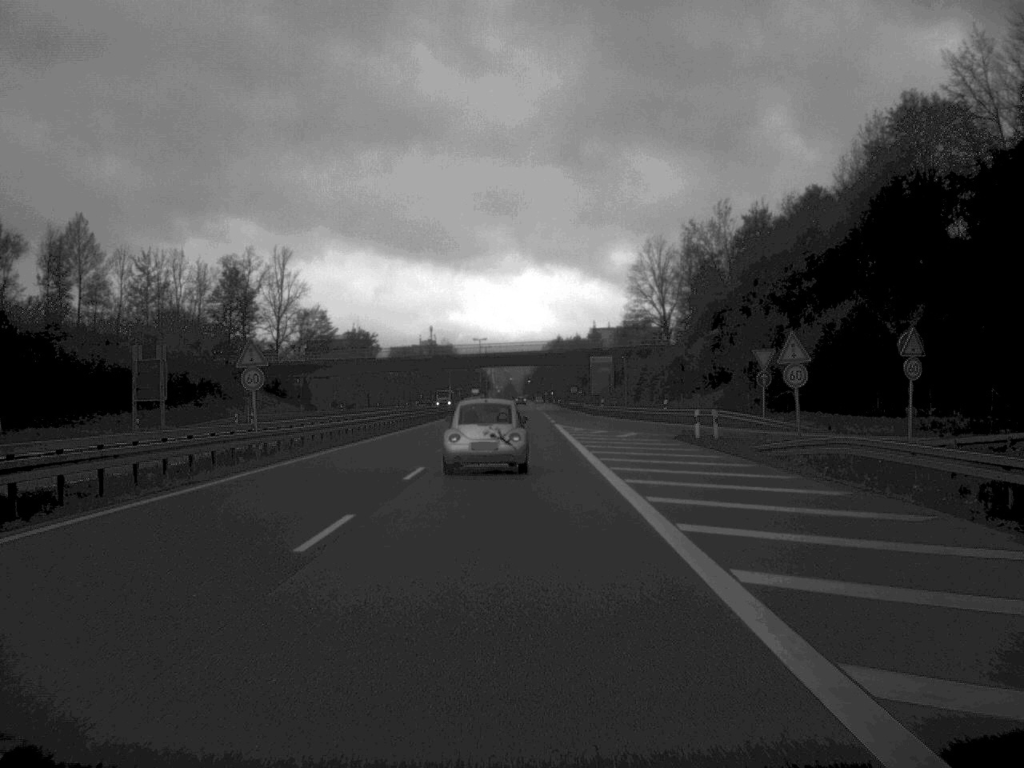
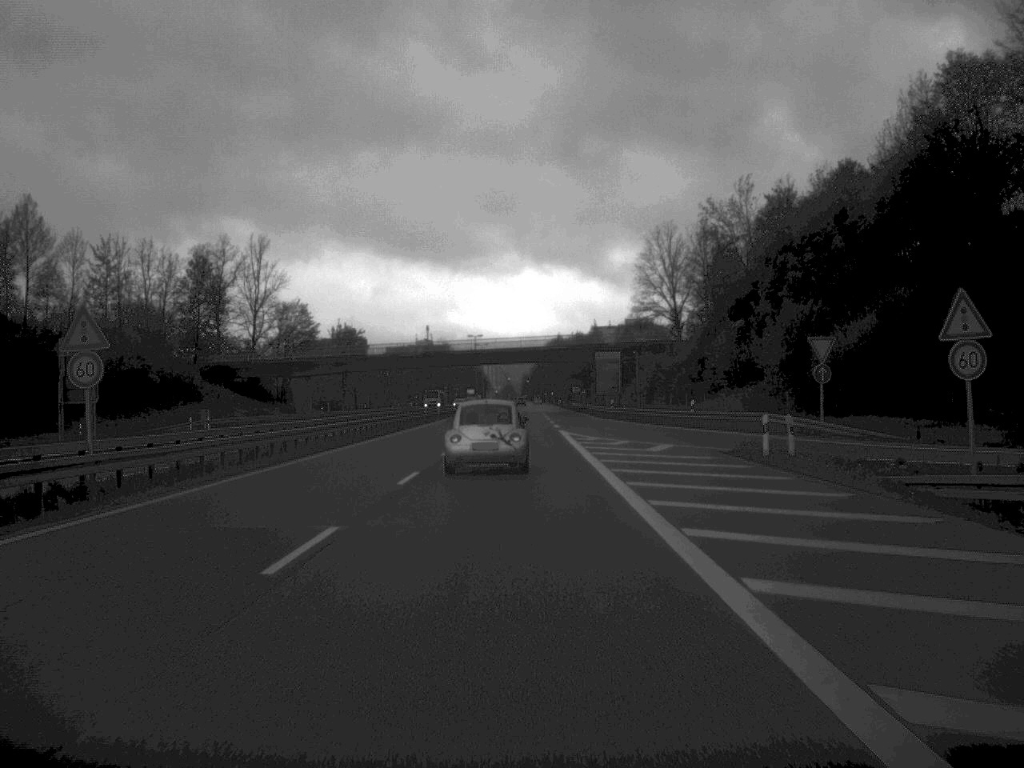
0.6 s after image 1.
(0.0, +12.8) m; 0°
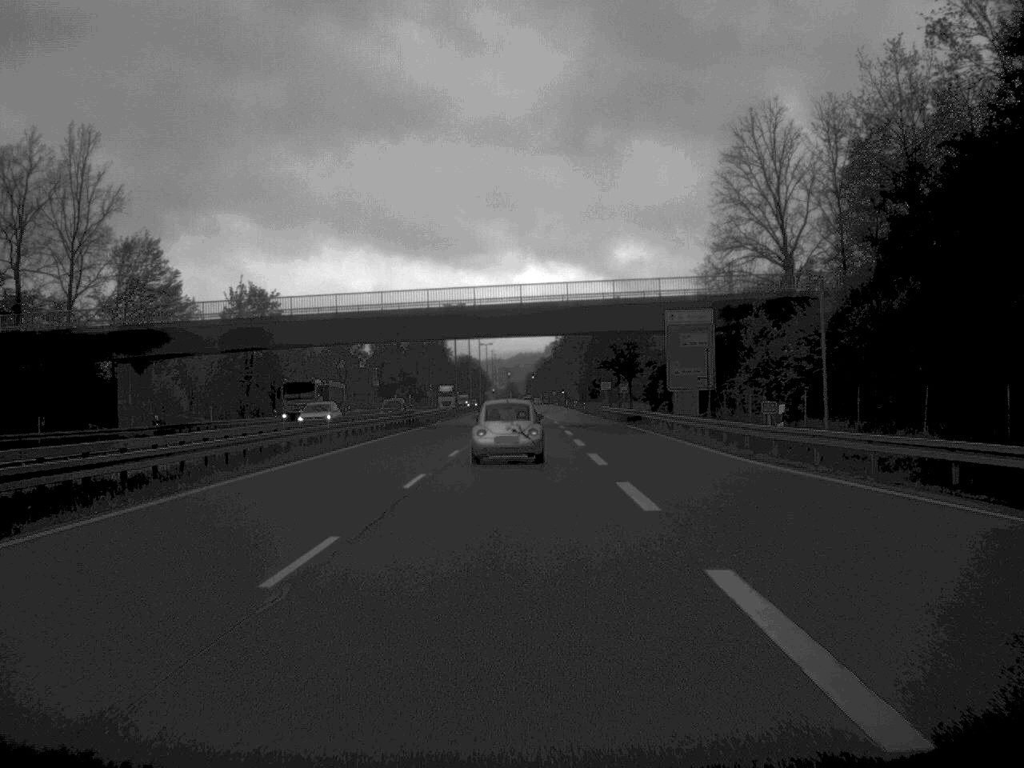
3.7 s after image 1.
(-0.2, +59.3) m; 0°
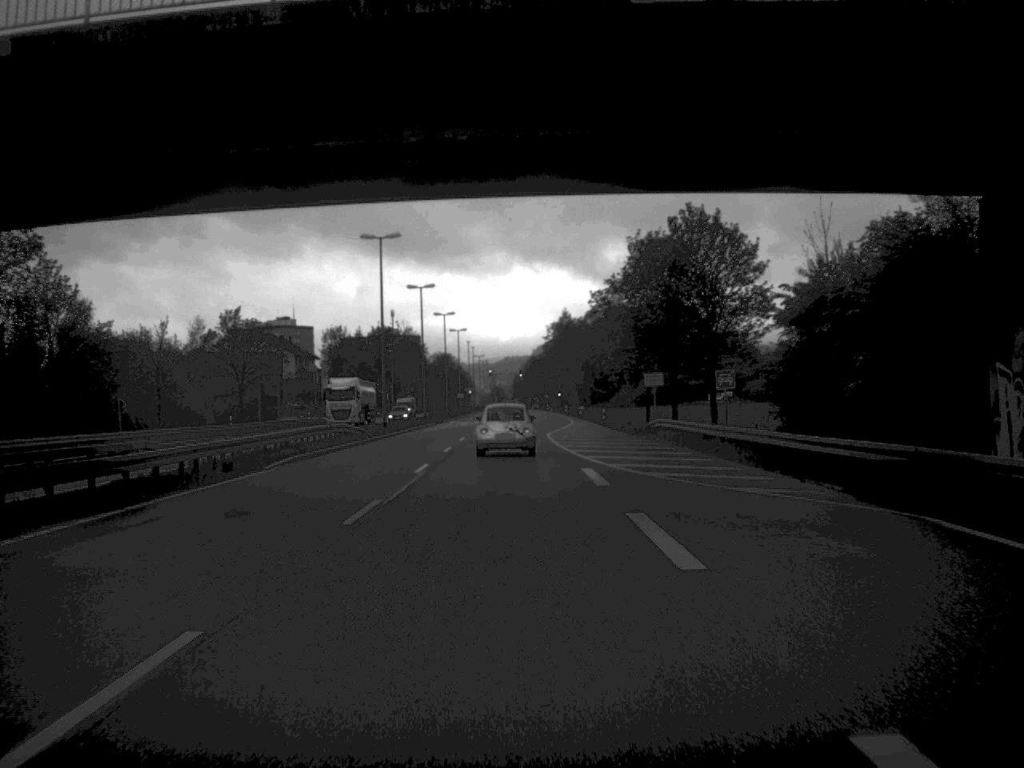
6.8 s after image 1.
(+0.1, +52.5) m; 0°
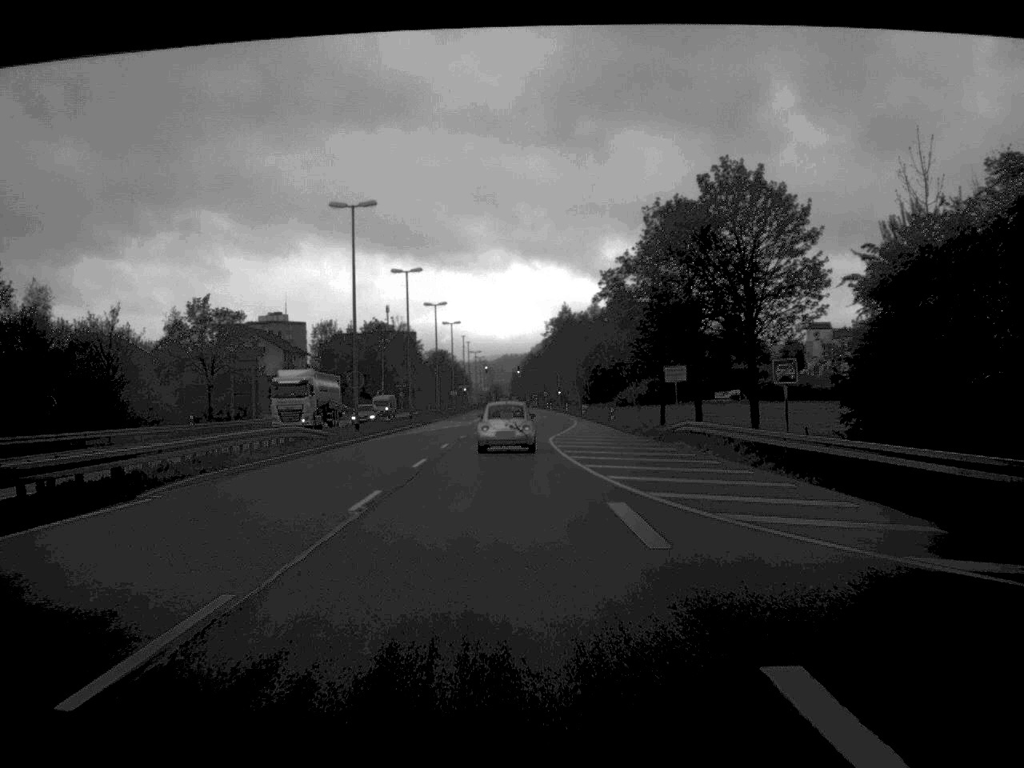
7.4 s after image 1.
(0.0, +10.2) m; 0°
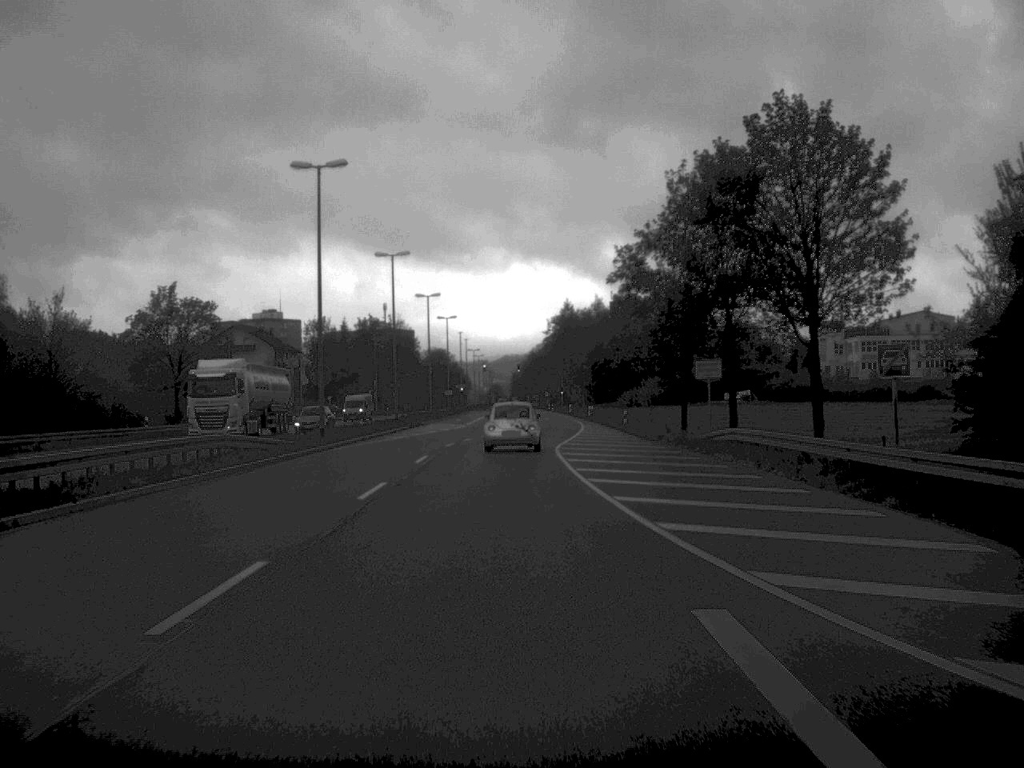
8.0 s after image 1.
(0.0, +9.7) m; 0°
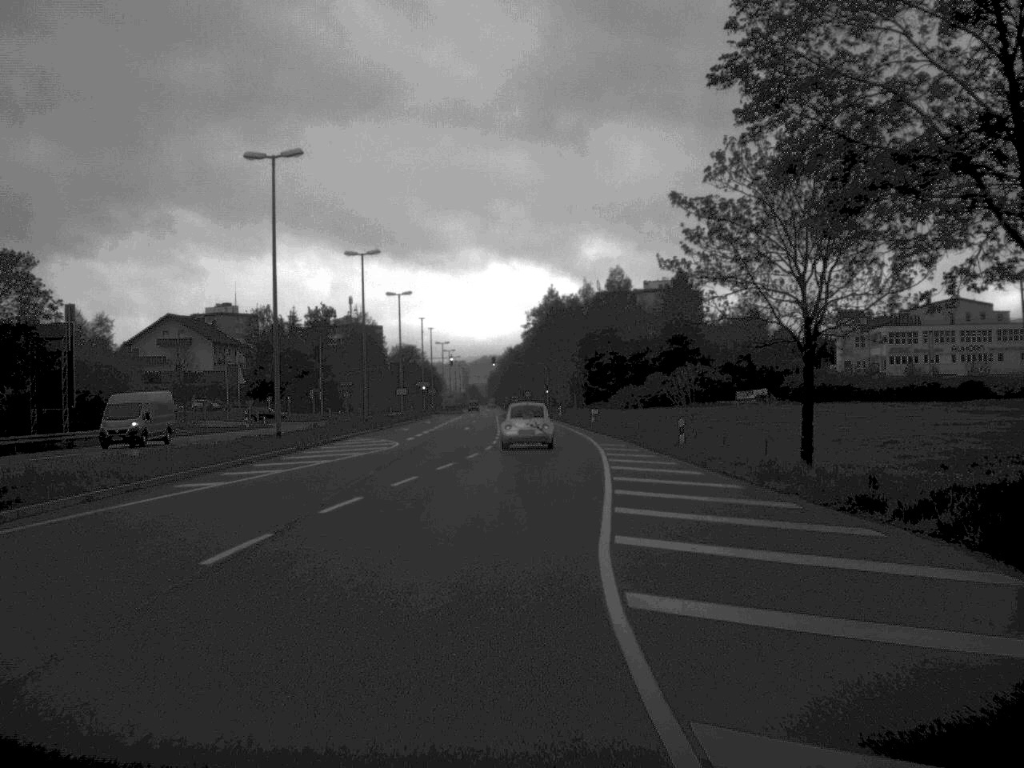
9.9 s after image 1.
(+0.1, +31.2) m; +1°
